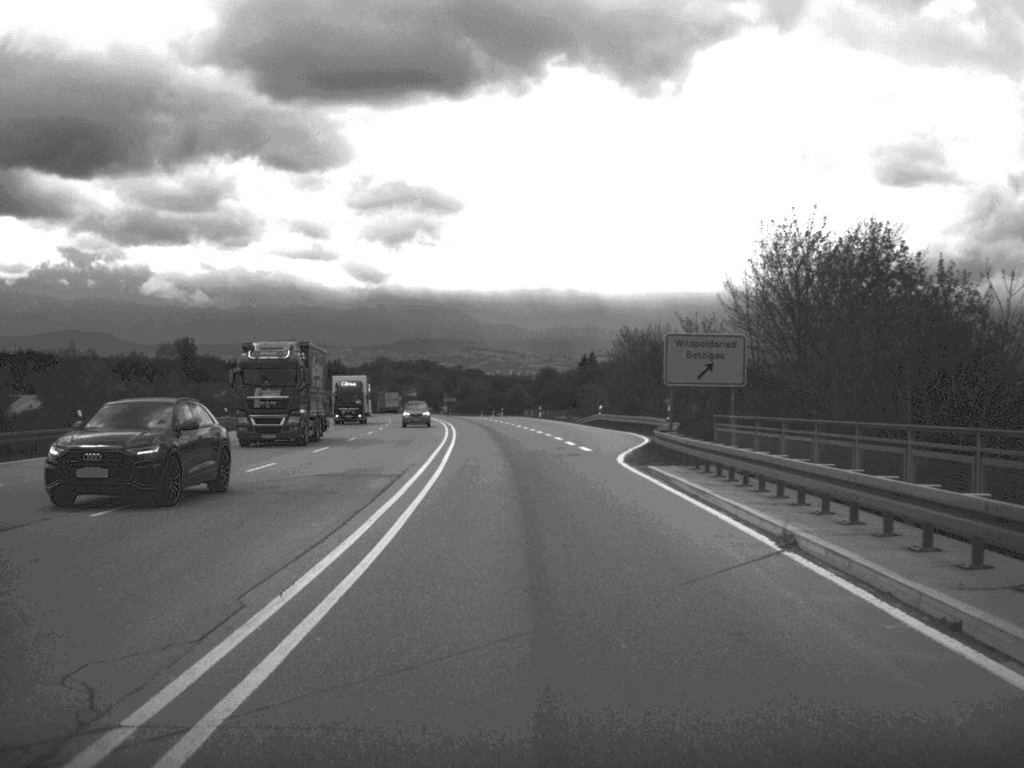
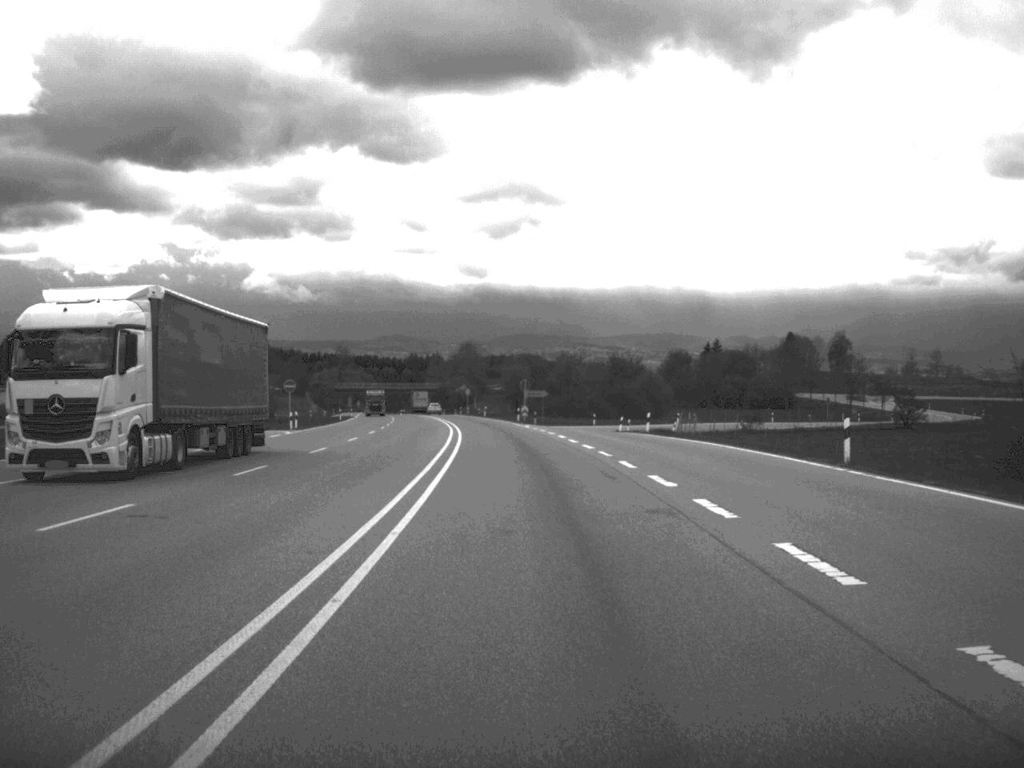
(-3.6, +85.1) m; -5°
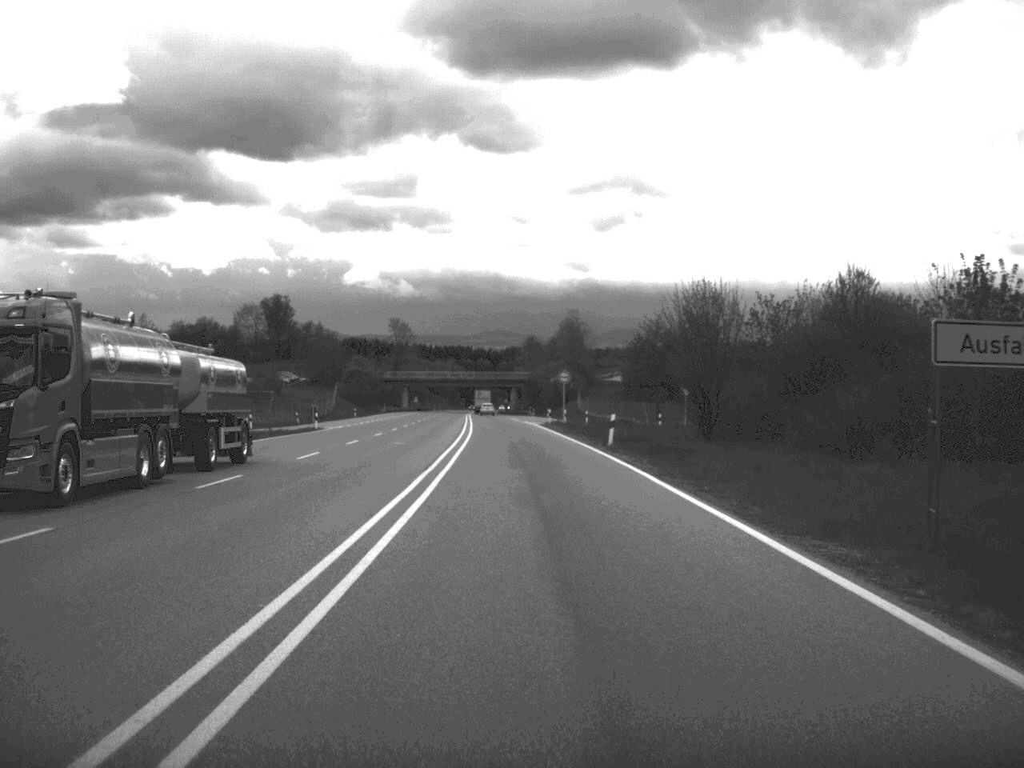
(-3.6, +86.3) m; -5°
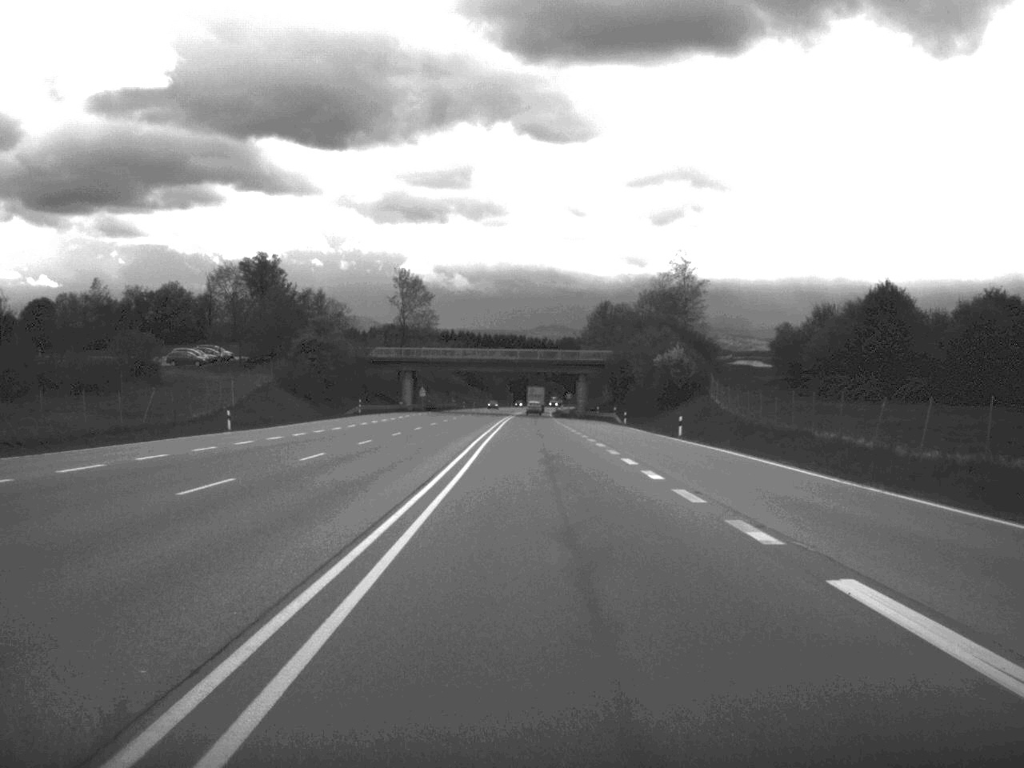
(-2.4, +85.5) m; -3°
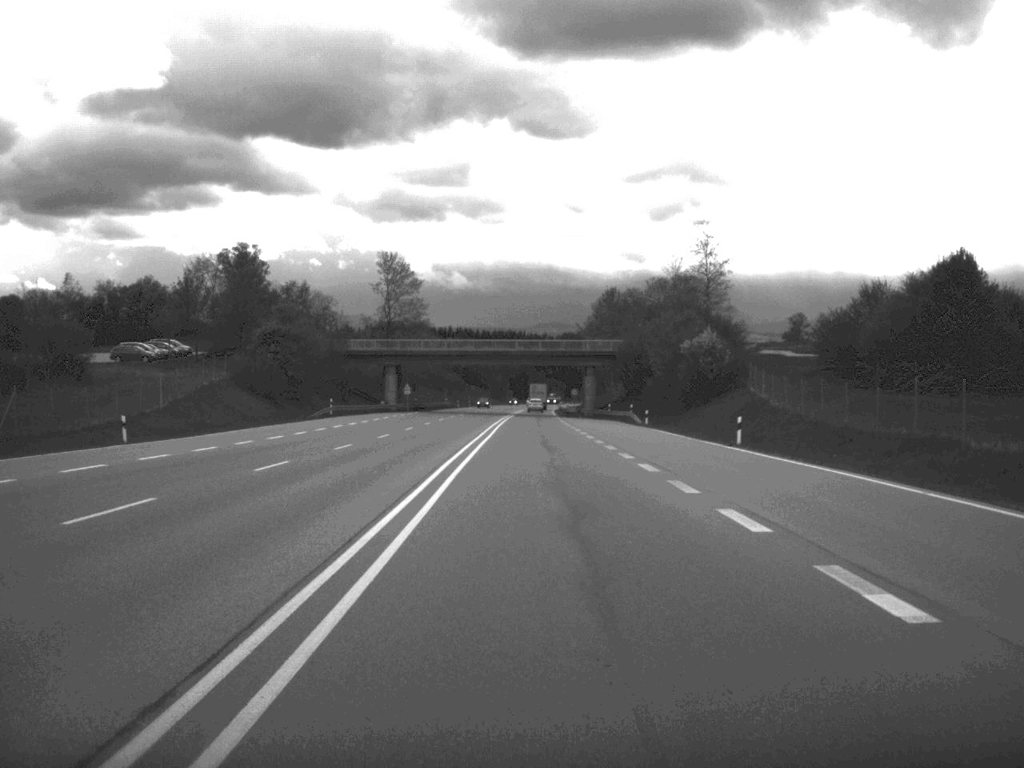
(0.0, +17.2) m; 0°
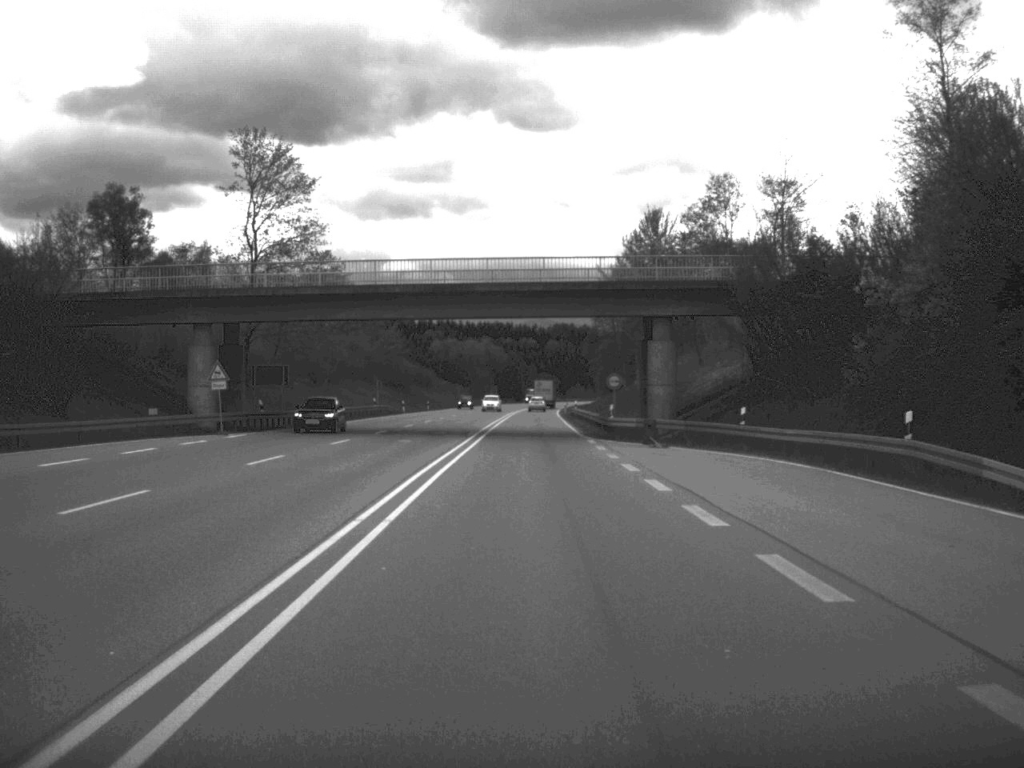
(0.0, +69.8) m; 0°
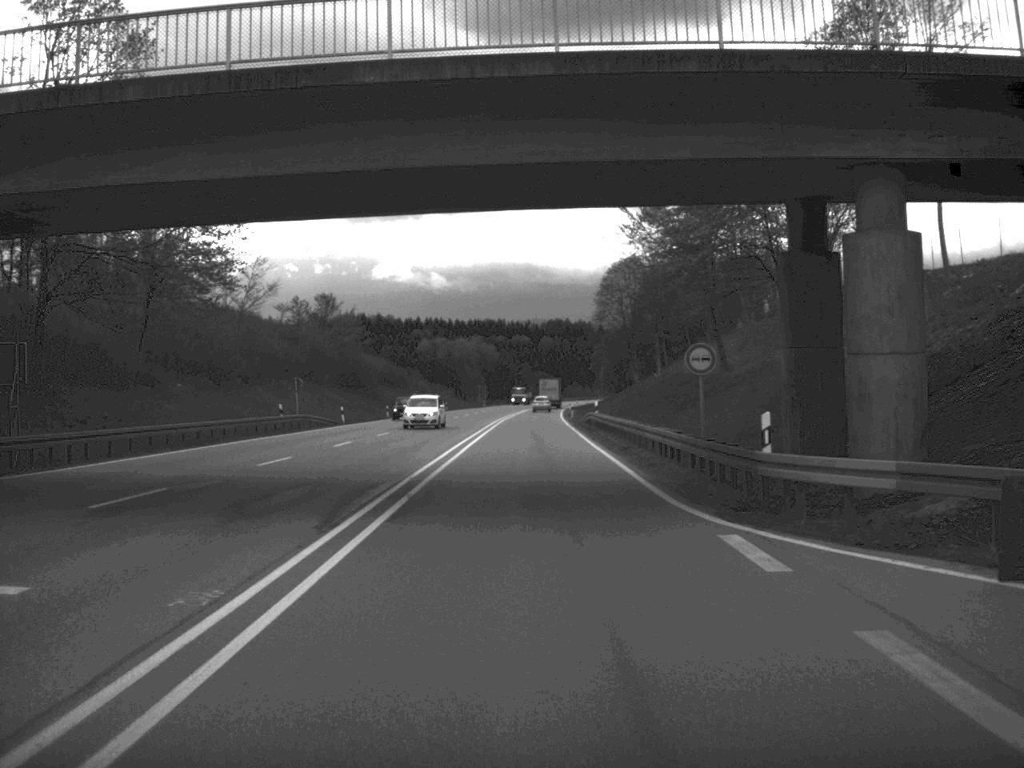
(+0.1, +33.7) m; 0°
